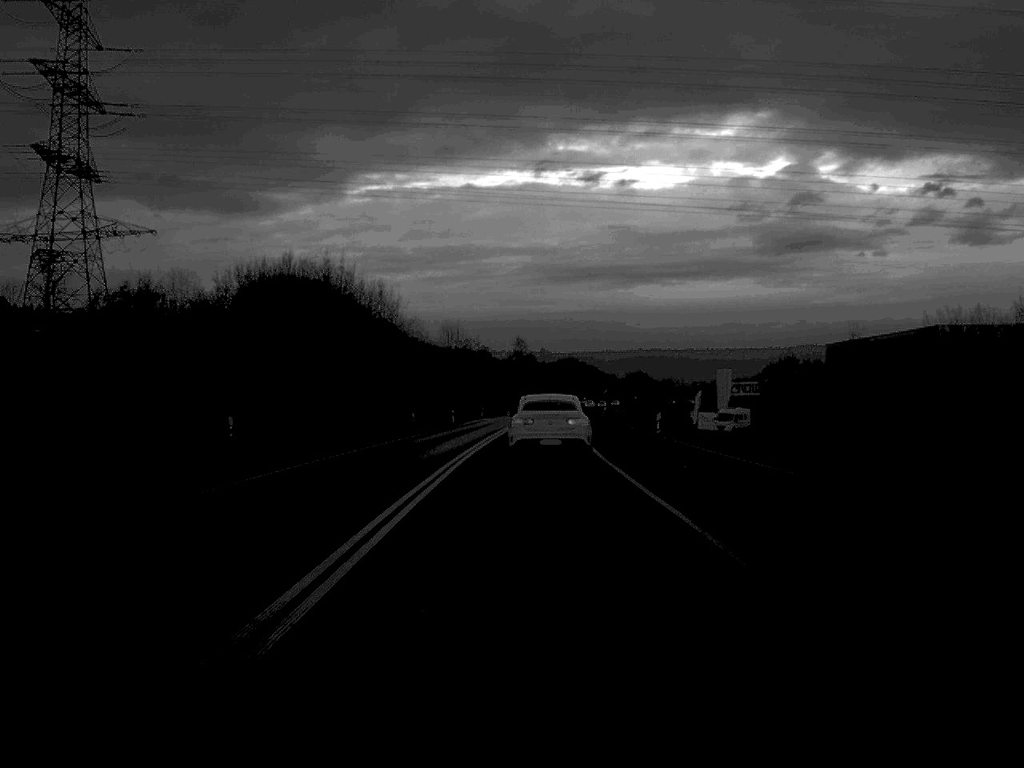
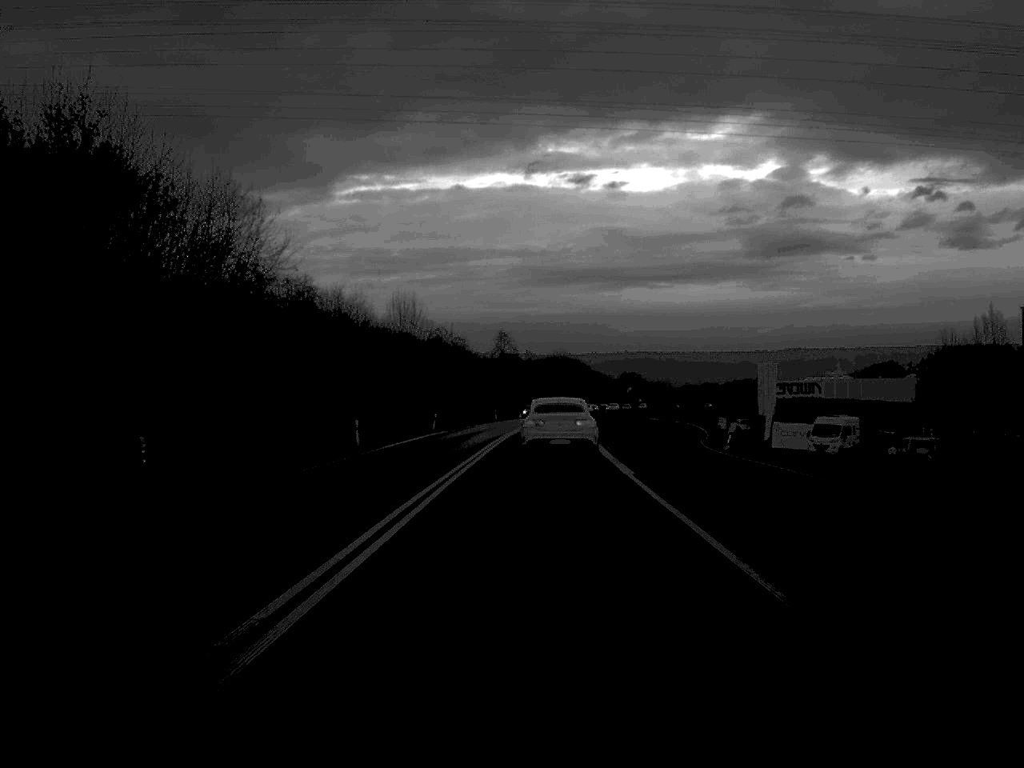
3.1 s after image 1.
(+0.3, +47.1) m; +1°
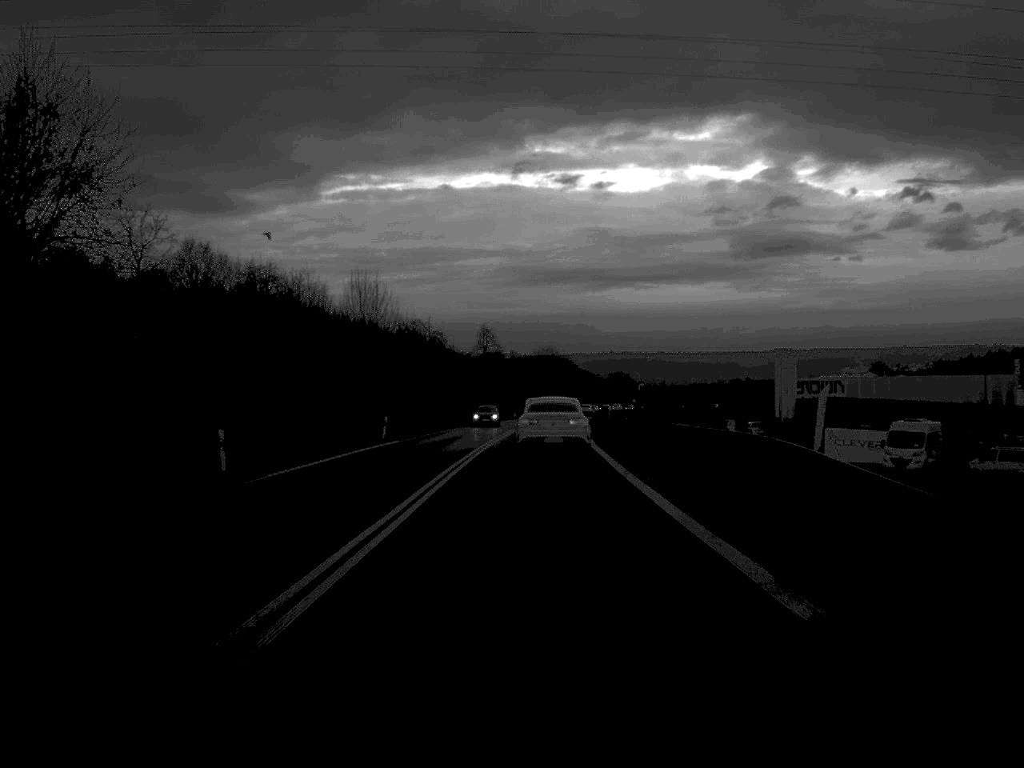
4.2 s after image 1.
(+0.1, +19.2) m; +1°
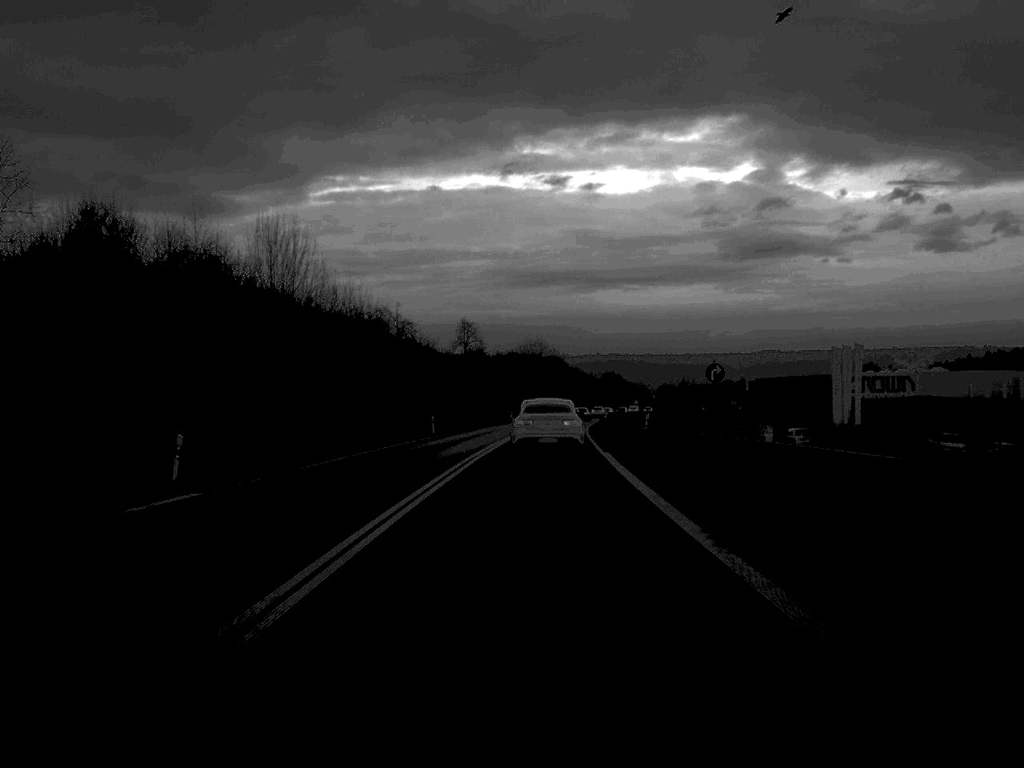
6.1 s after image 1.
(+0.2, +31.2) m; +1°
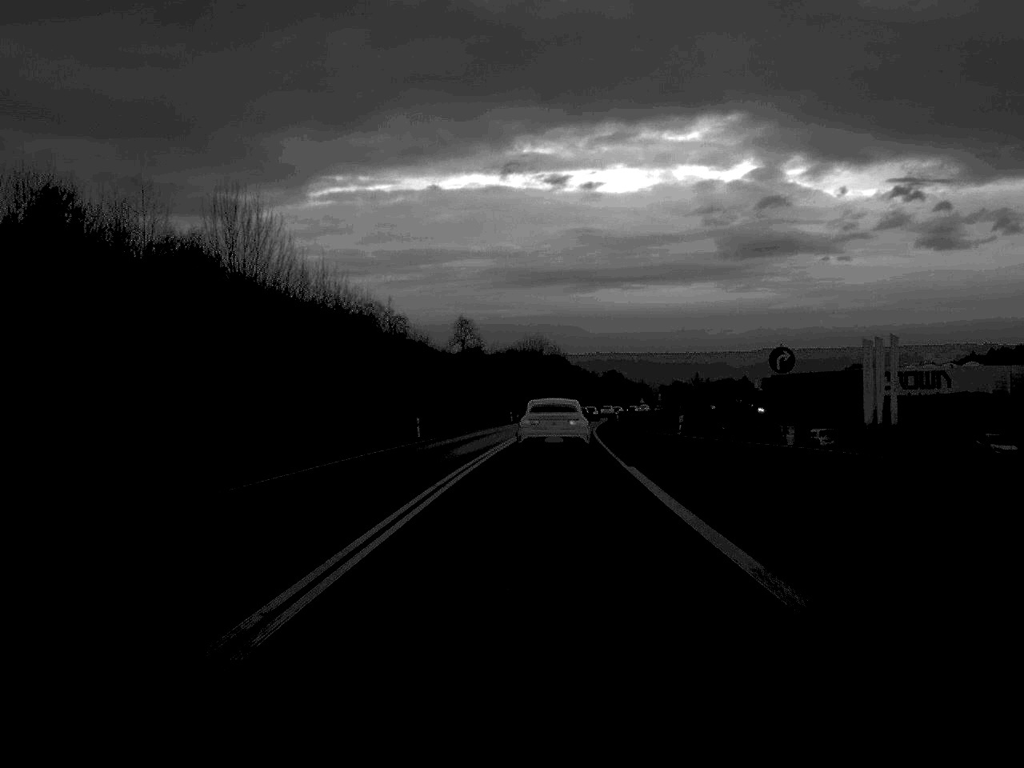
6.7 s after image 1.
(0.0, +9.8) m; 0°
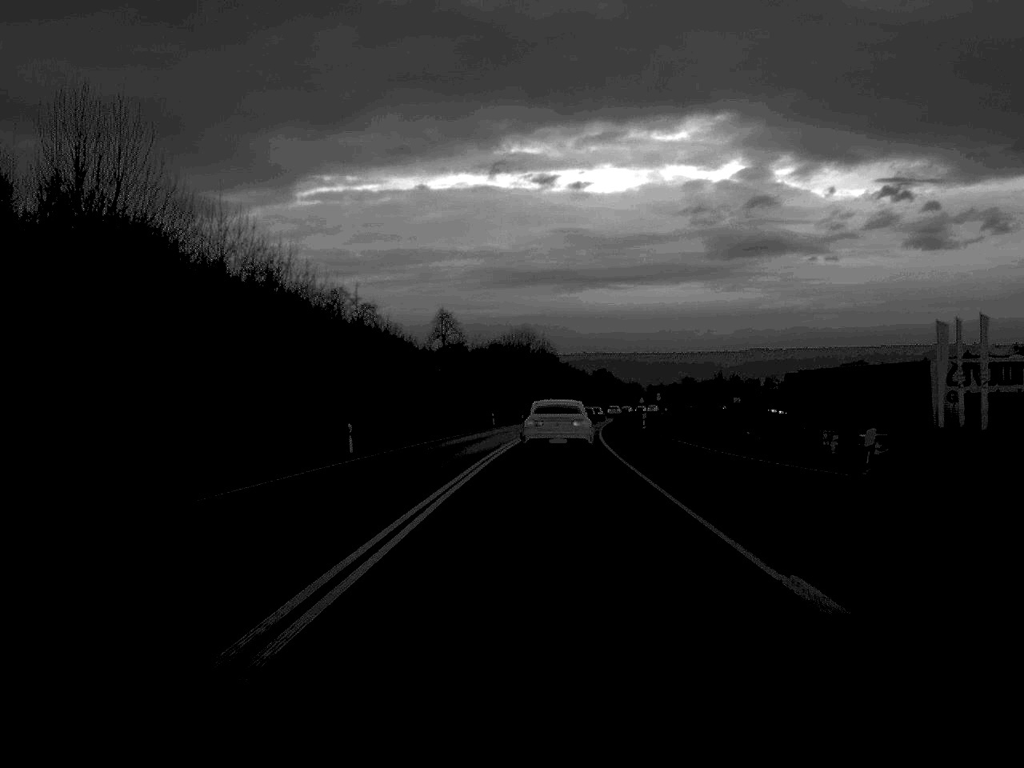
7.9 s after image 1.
(+0.1, +20.3) m; +1°
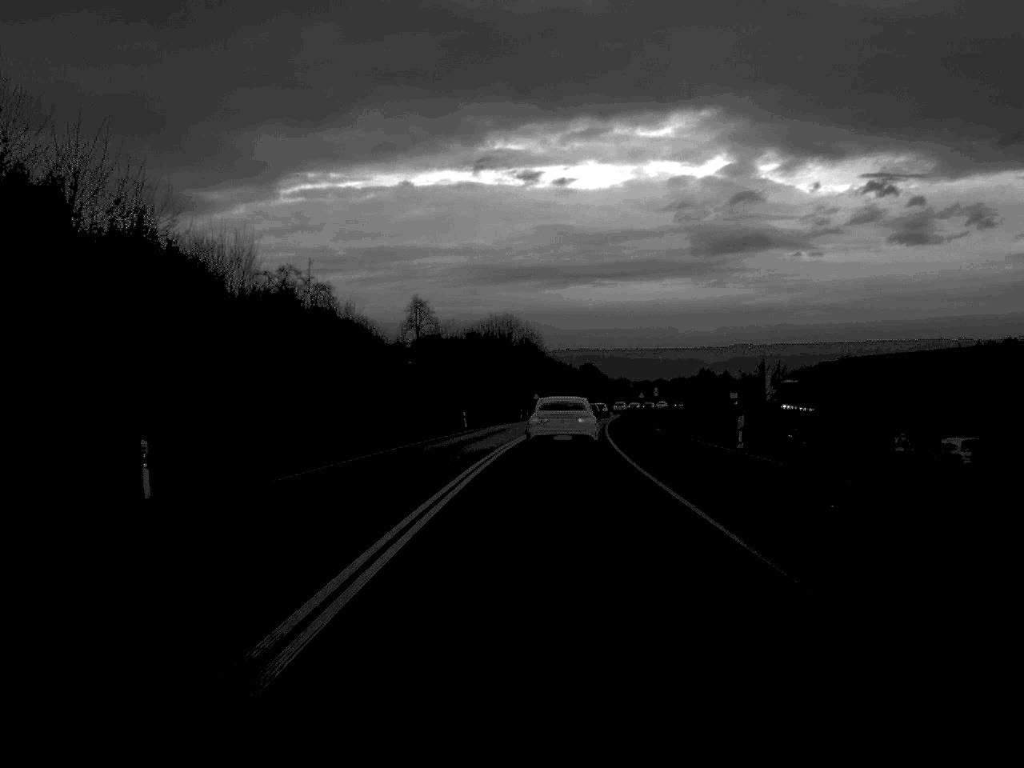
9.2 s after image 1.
(+0.1, +21.9) m; +1°
